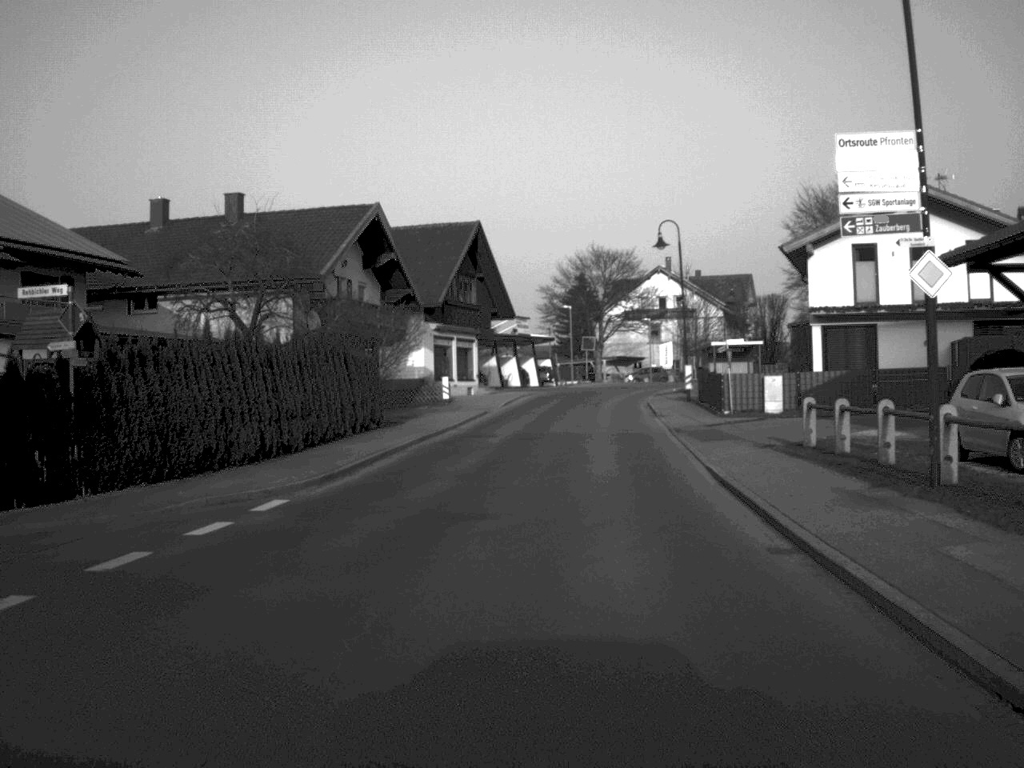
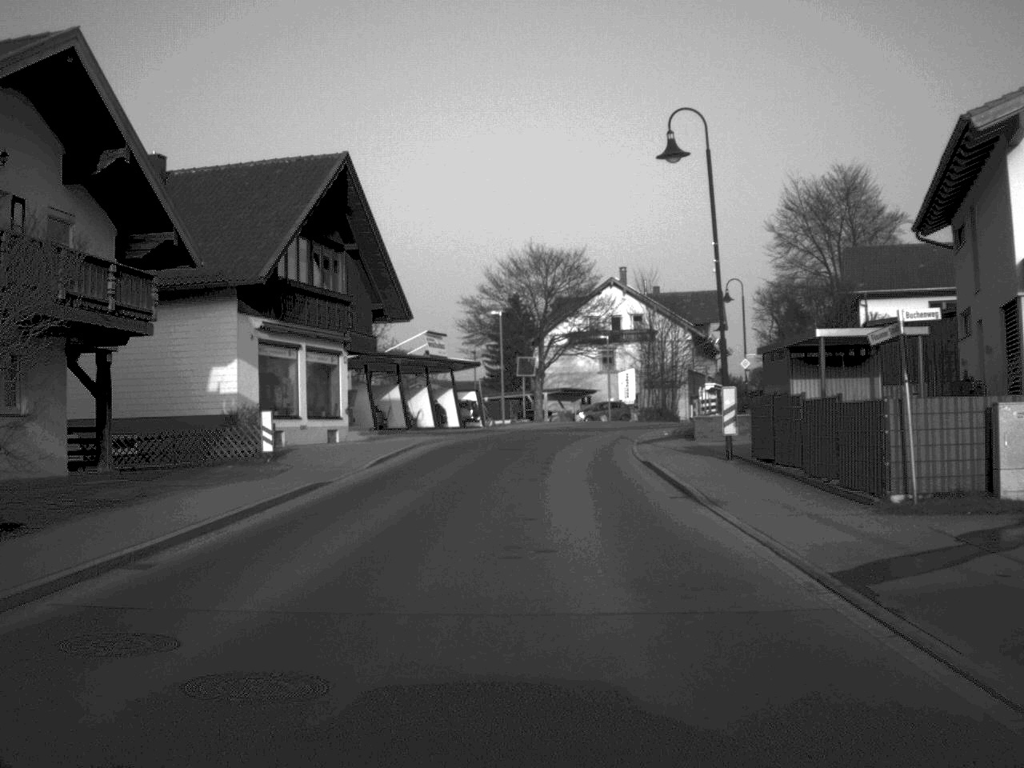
(+0.9, +26.2) m; +3°
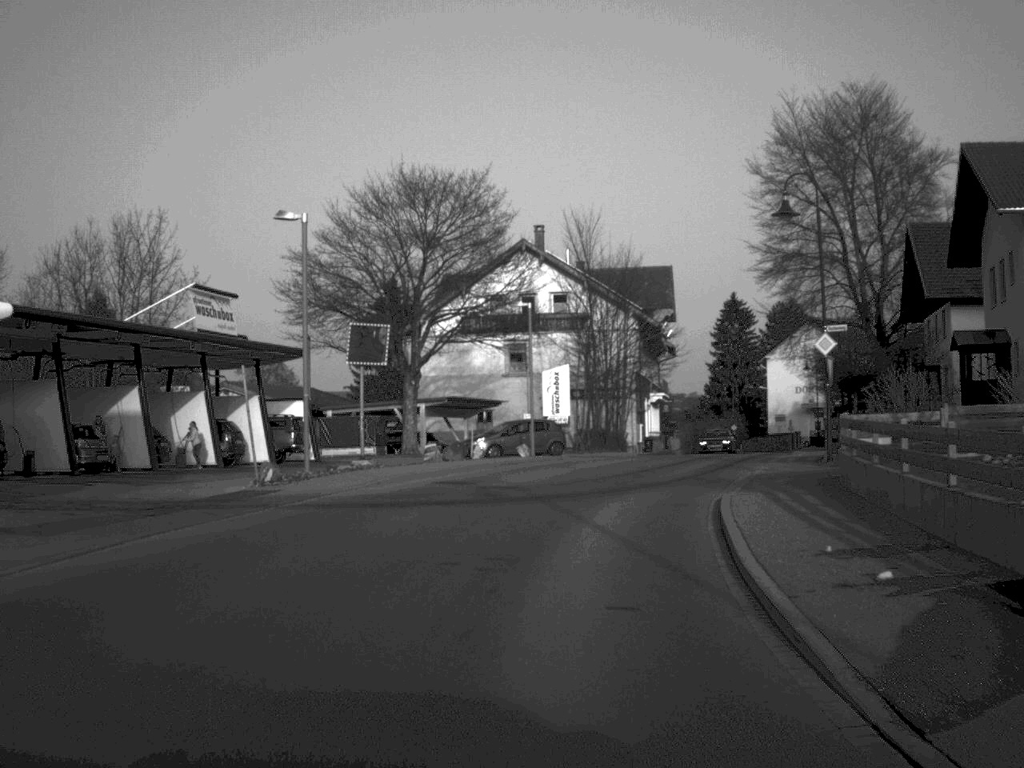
(+1.1, +33.7) m; +5°
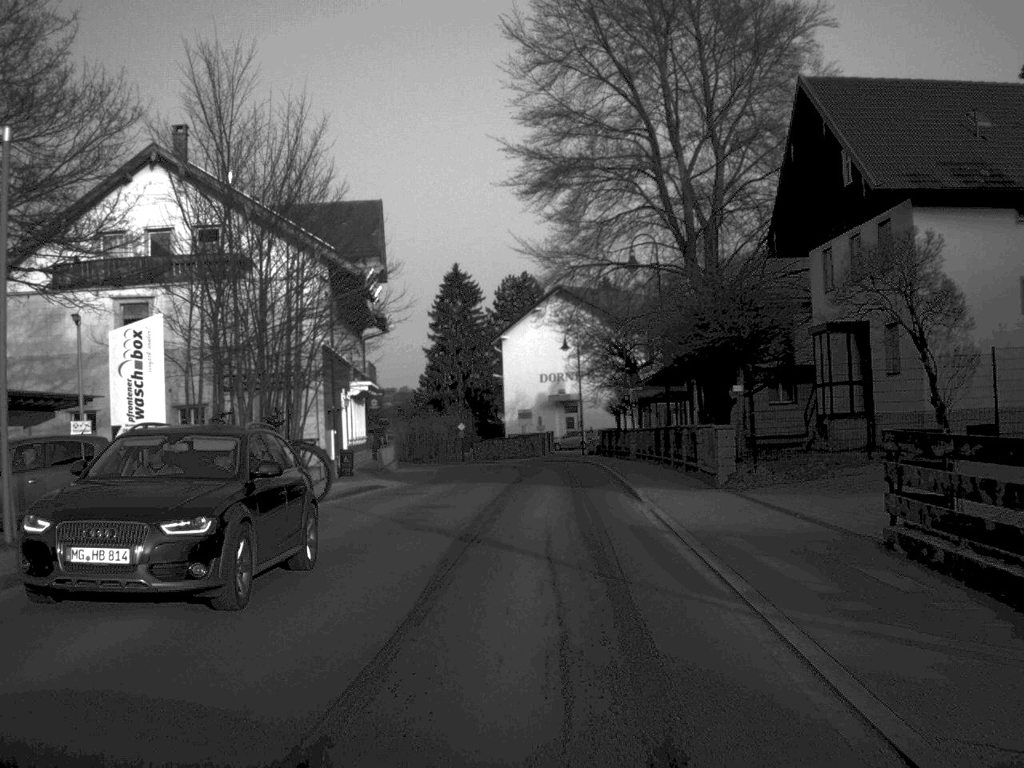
(+2.8, +27.1) m; +13°
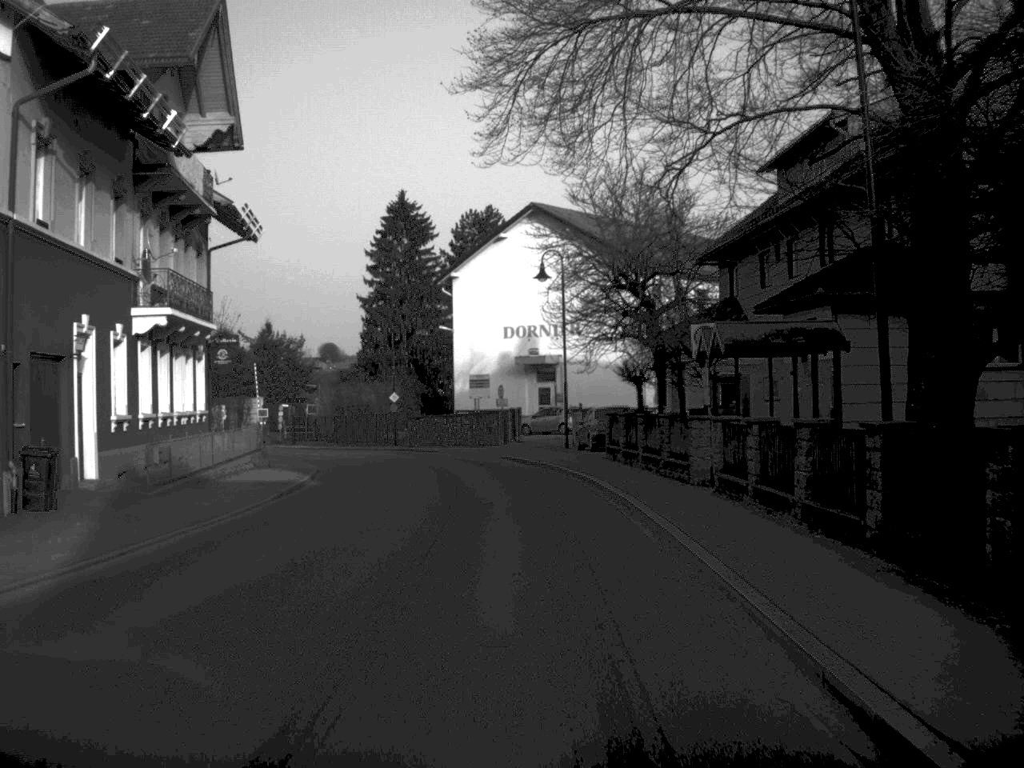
(+0.5, +28.3) m; +1°
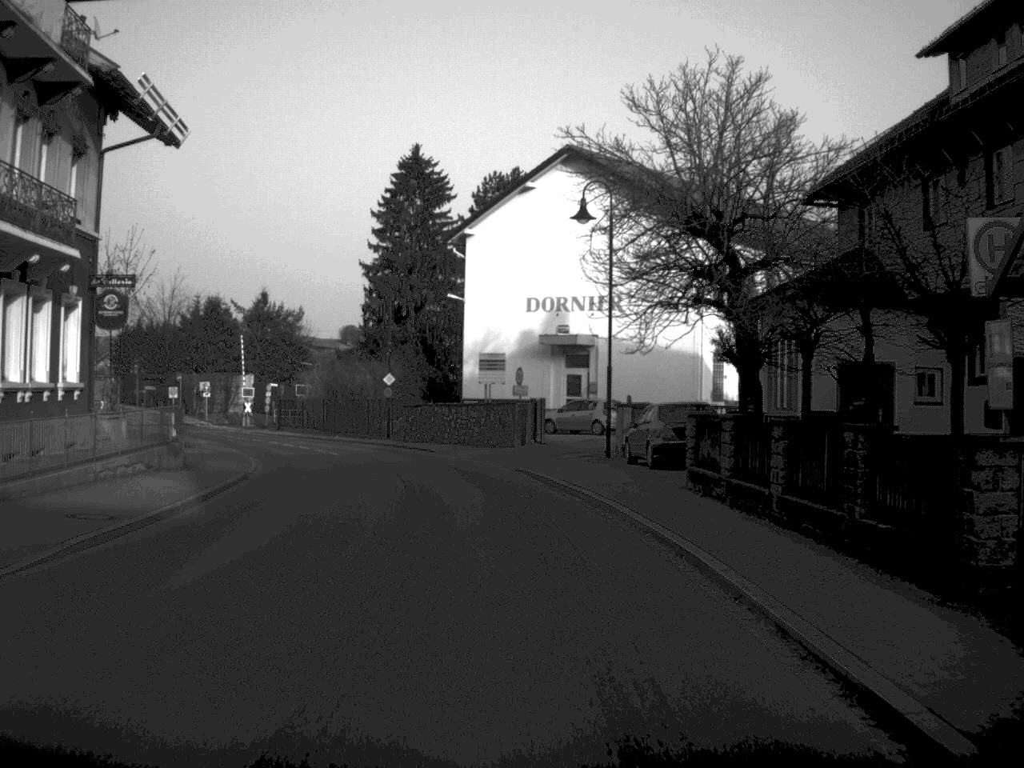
(-0.1, +13.8) m; -1°
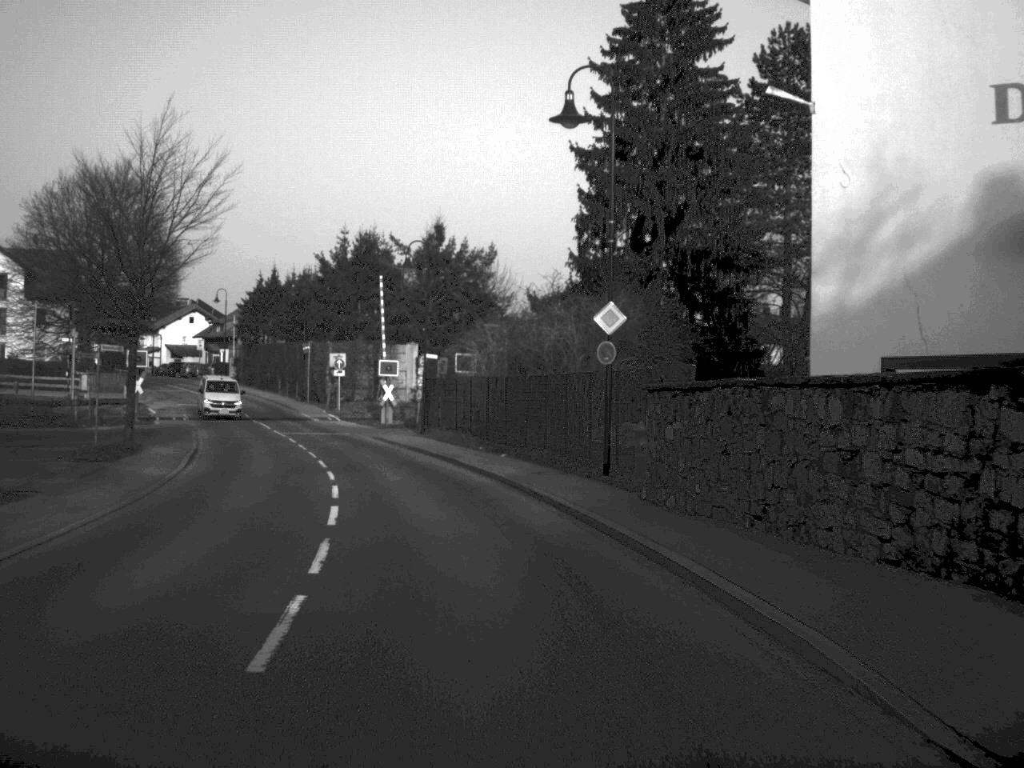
(-3.4, +37.8) m; -11°
